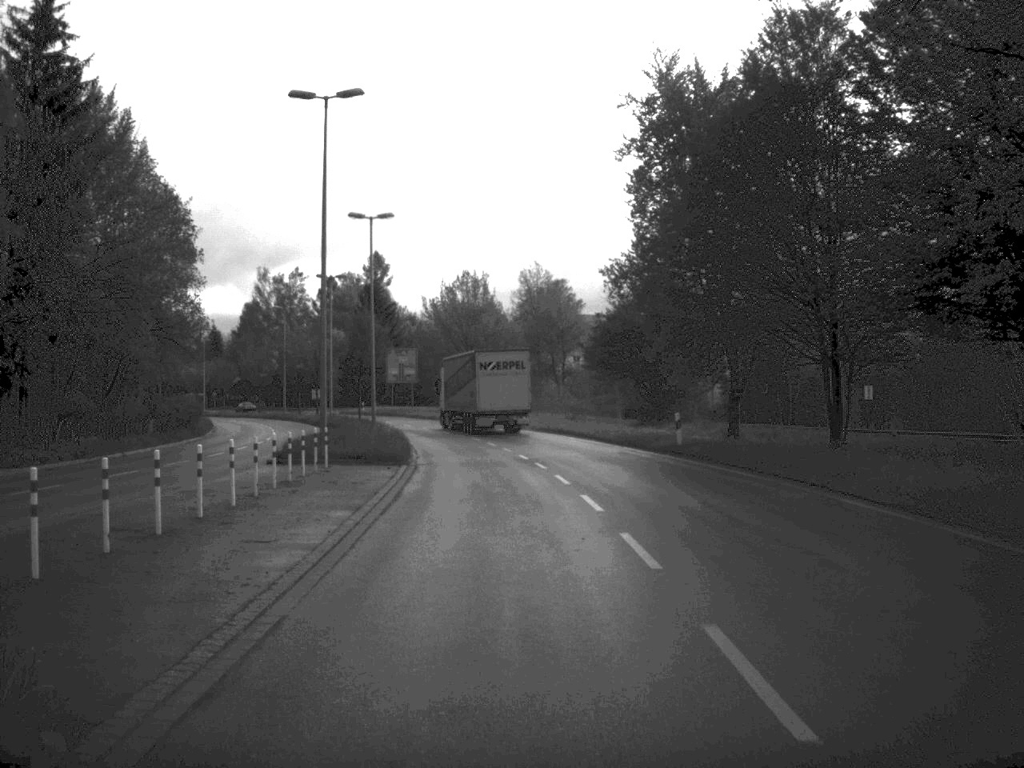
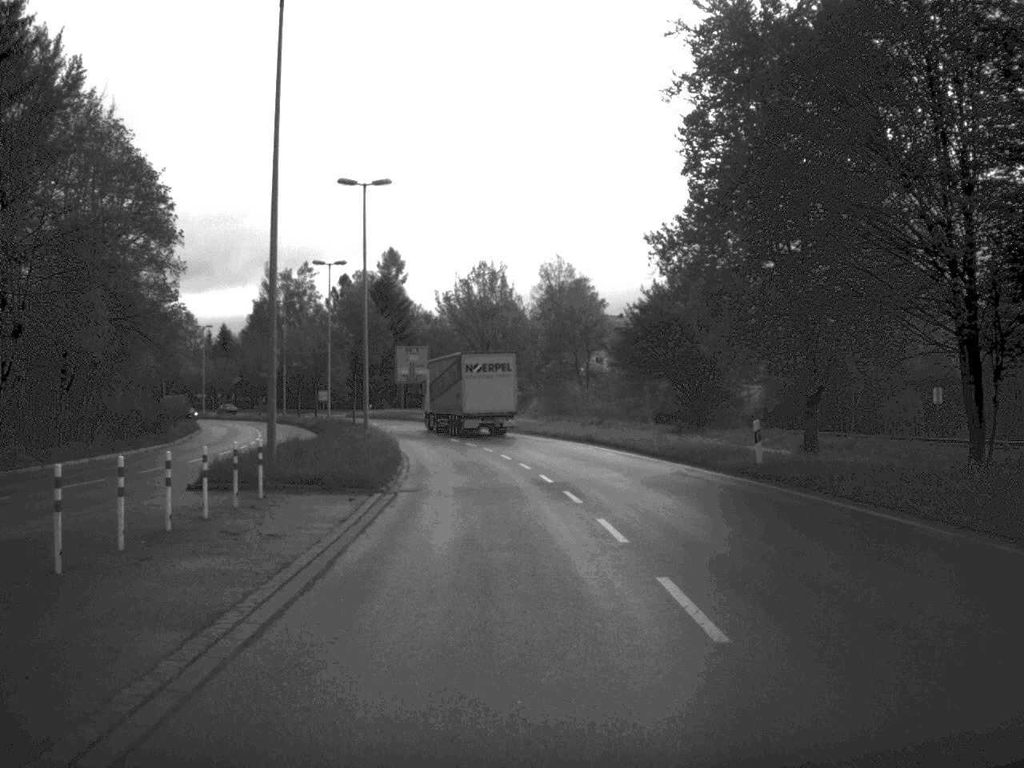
(-0.1, +9.5) m; -1°
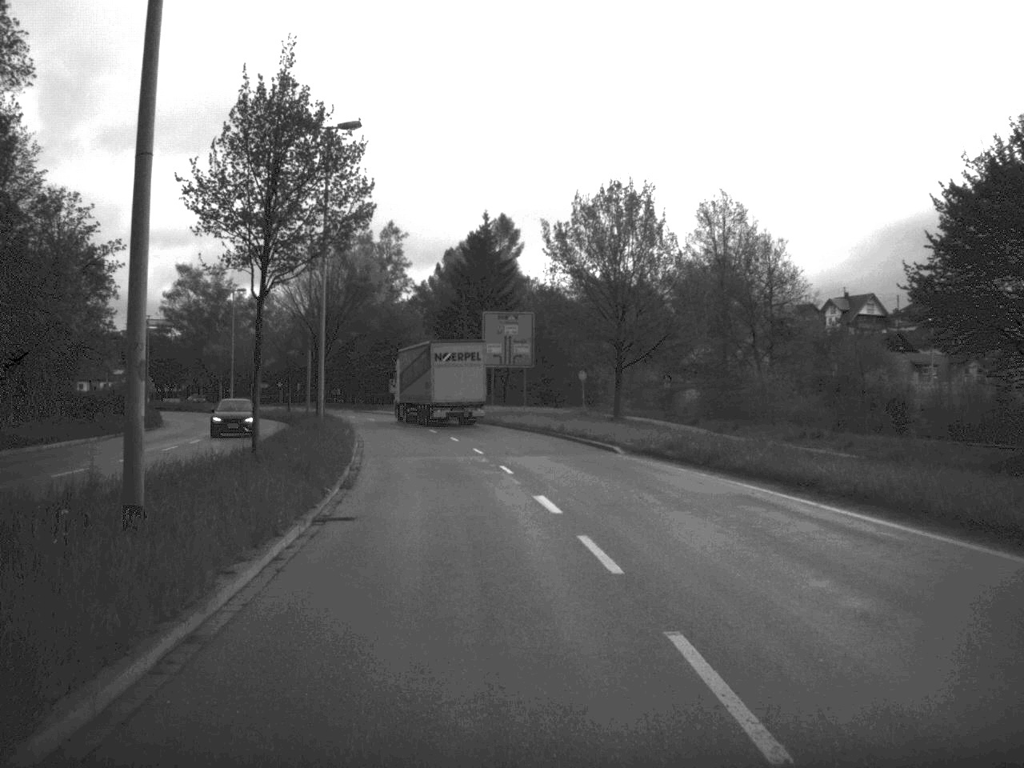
(-1.7, +38.1) m; -6°
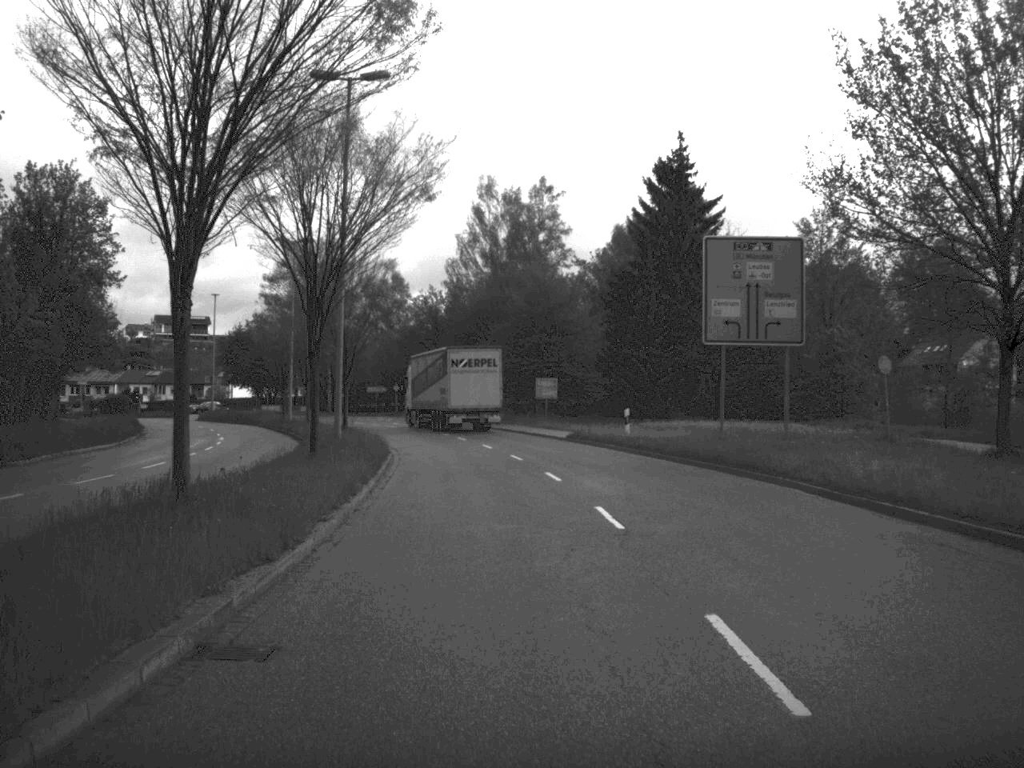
(-2.7, +37.3) m; -7°
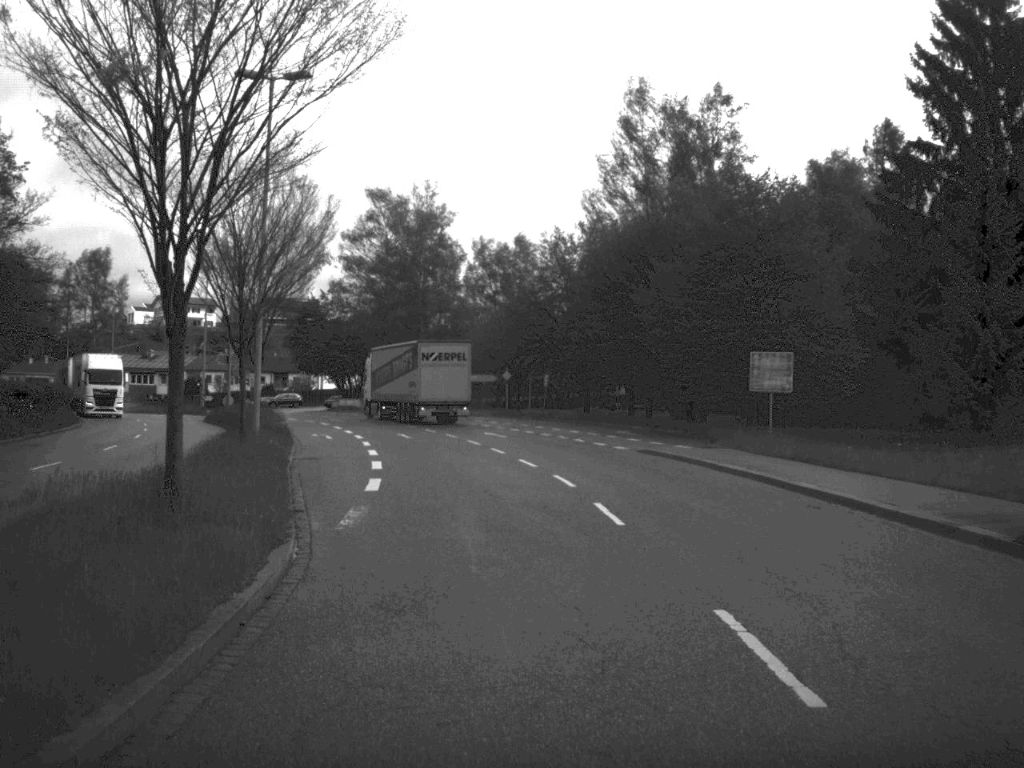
(-1.8, +35.0) m; -6°
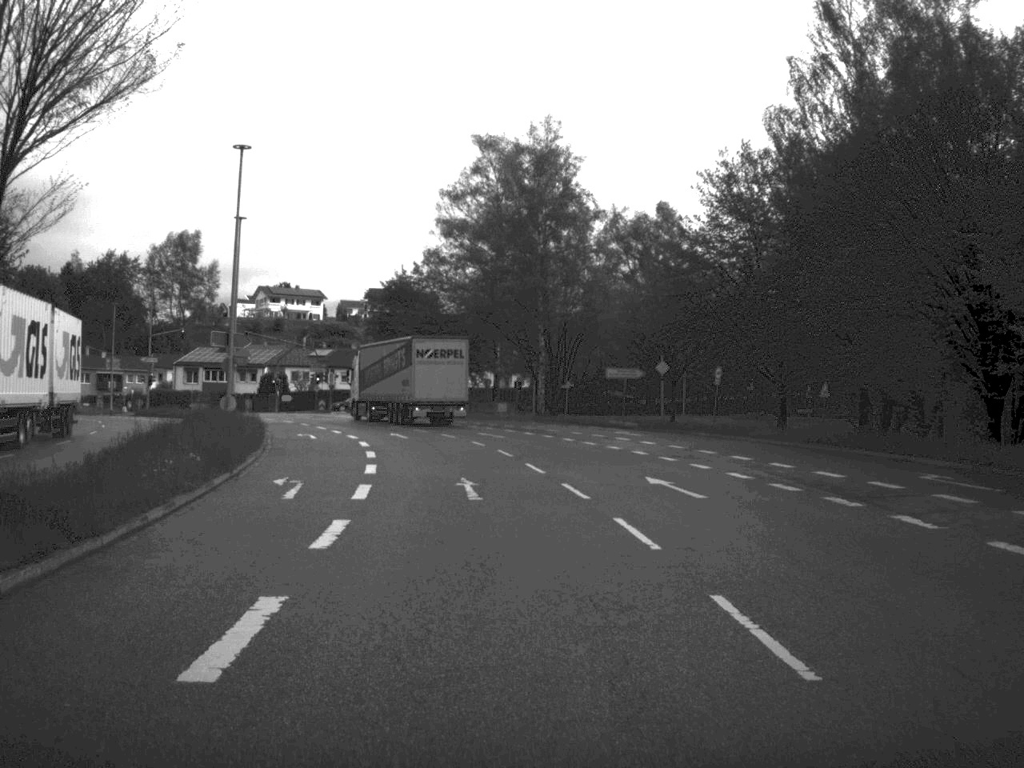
(-1.3, +25.8) m; -6°
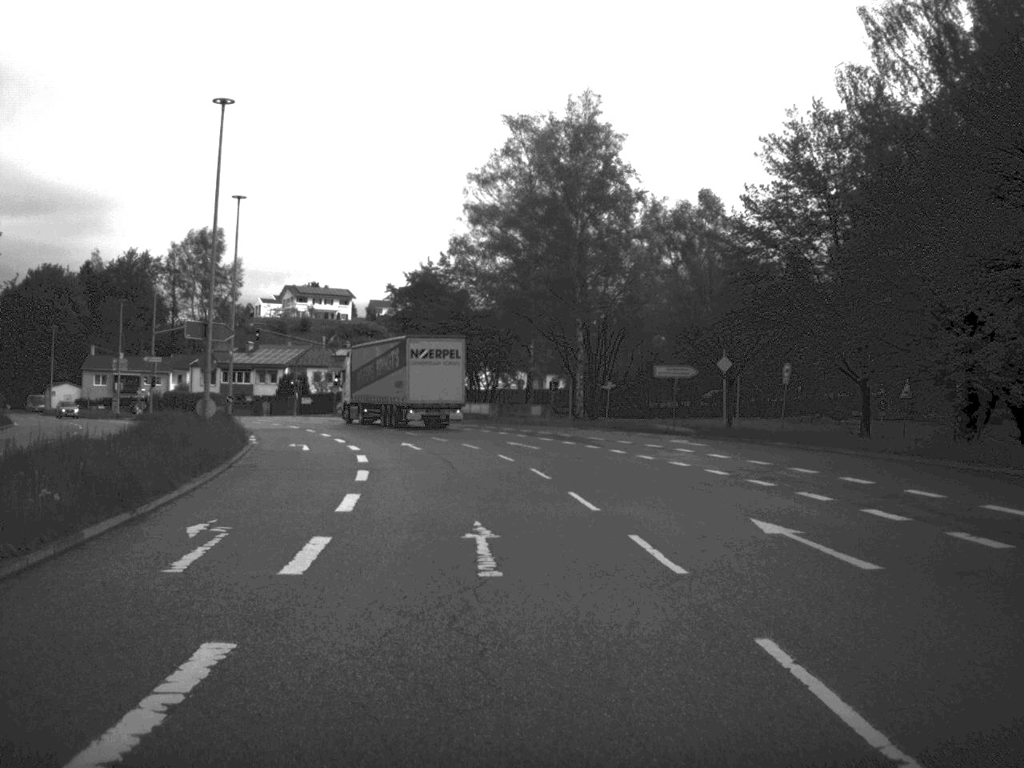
(-0.1, +7.8) m; -2°
